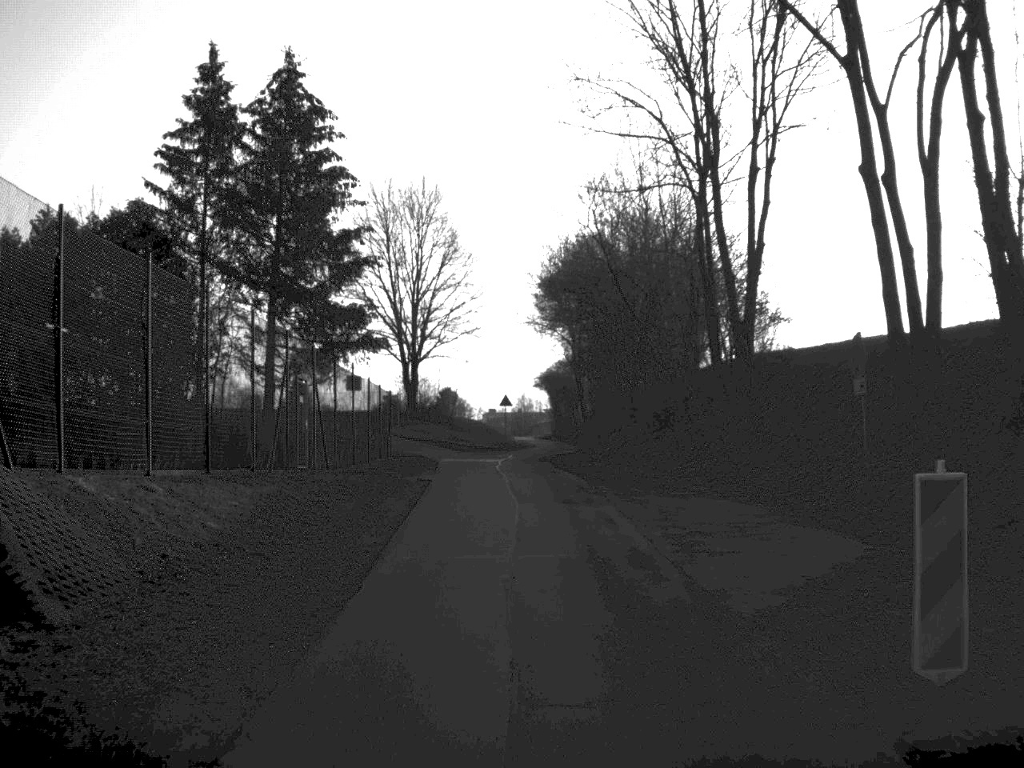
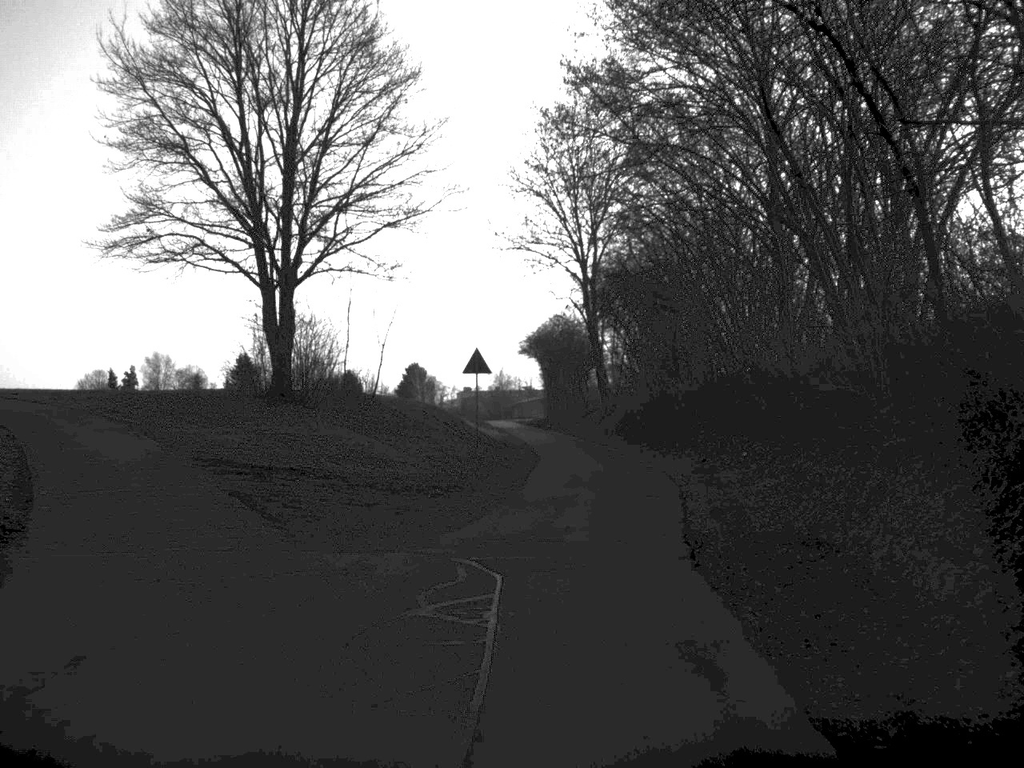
(-0.5, +42.2) m; +1°
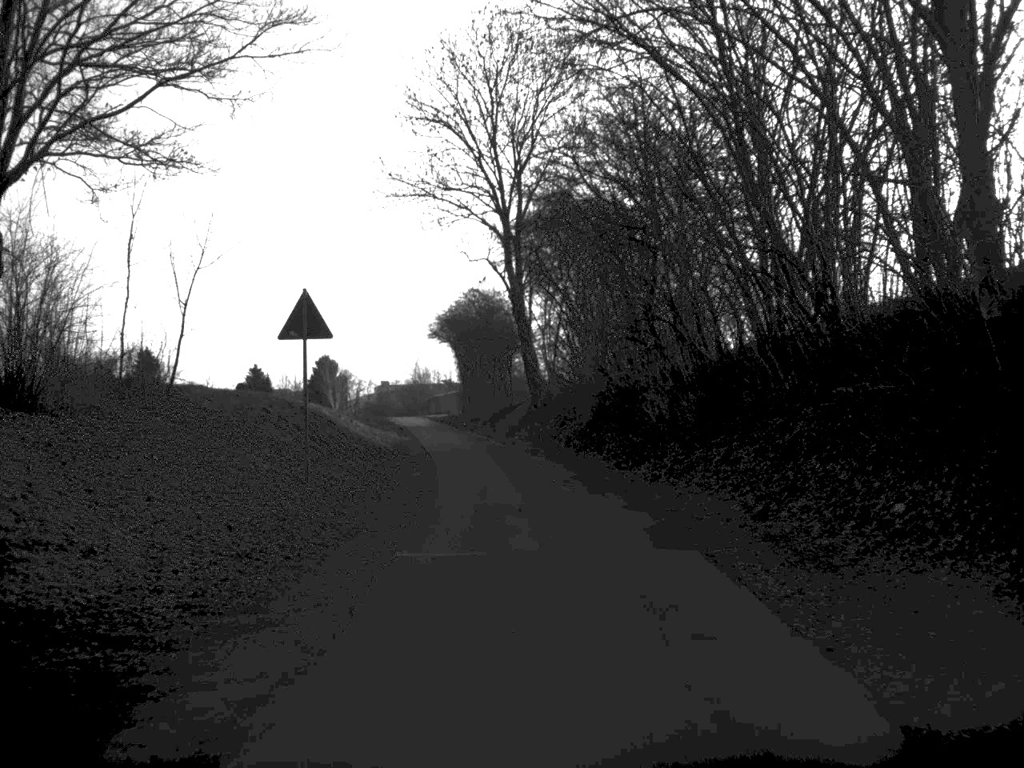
(+0.6, +17.3) m; +3°
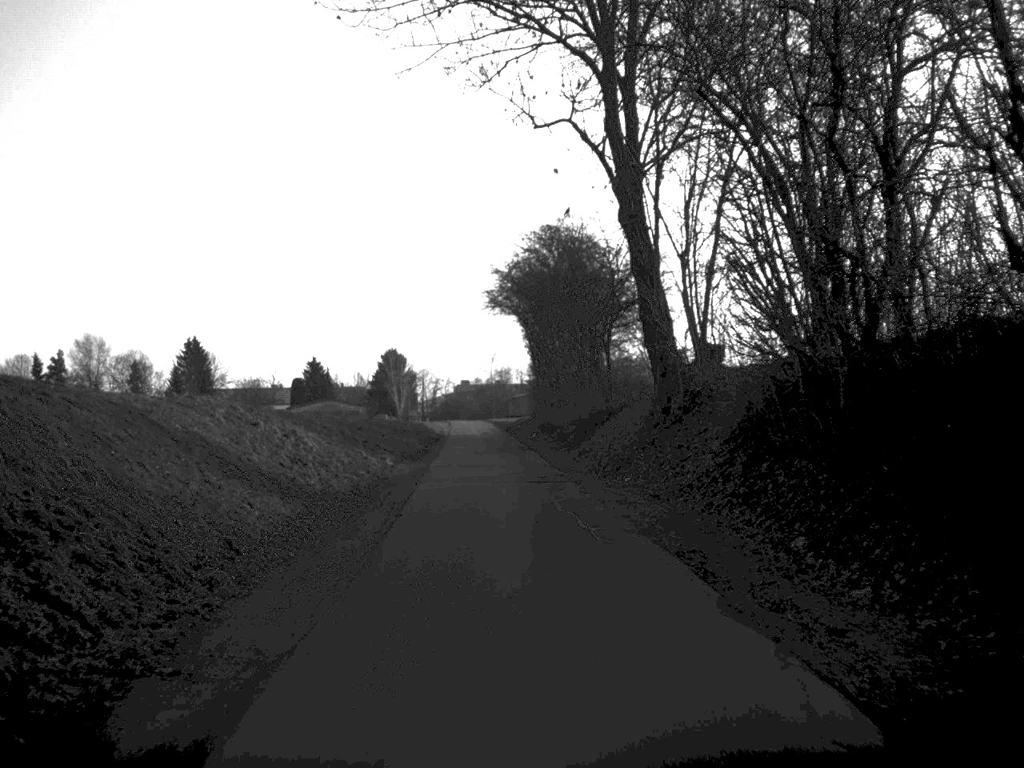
(-0.6, +29.0) m; -4°
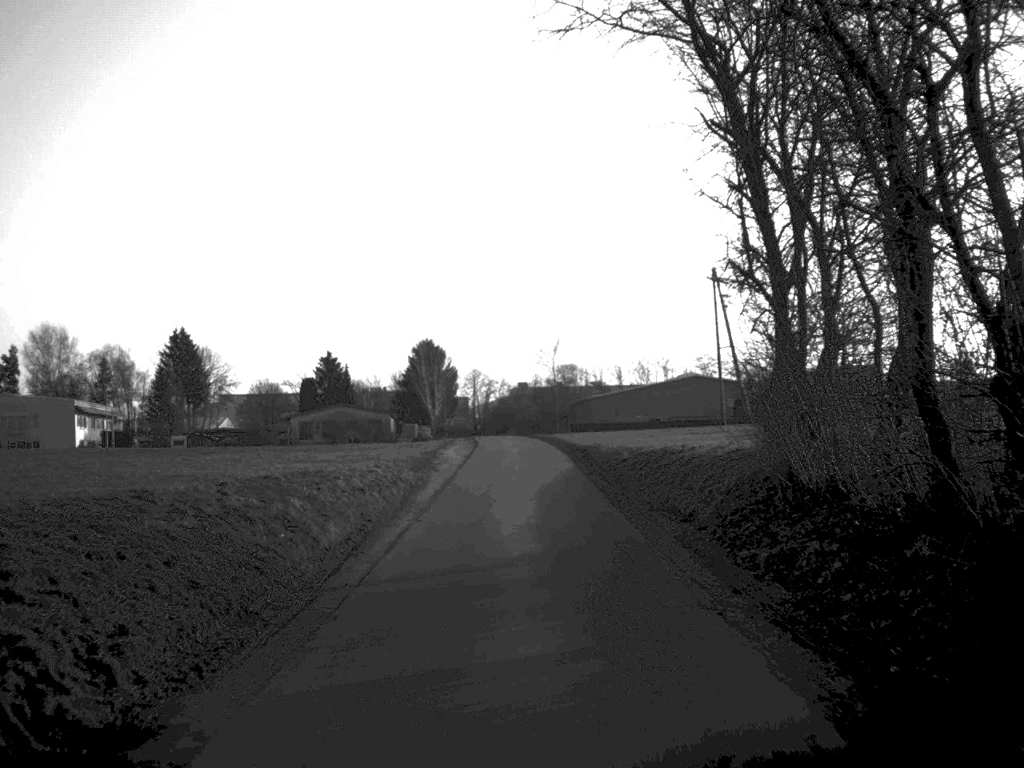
(-1.6, +51.1) m; -3°
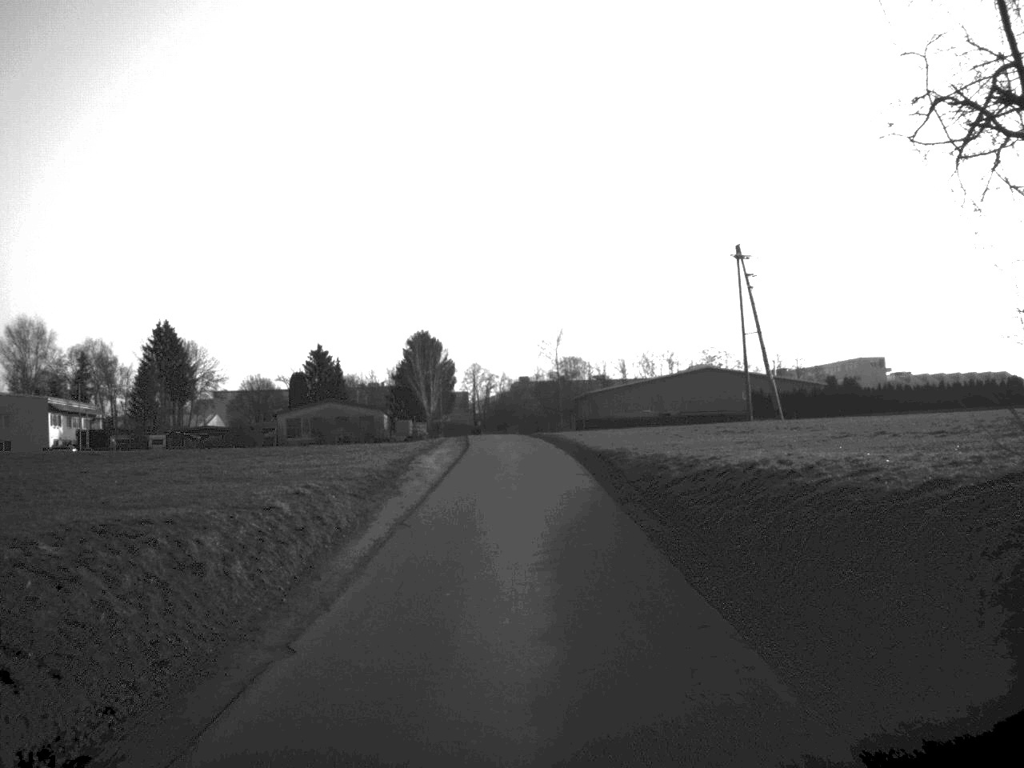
(0.0, +10.0) m; 0°
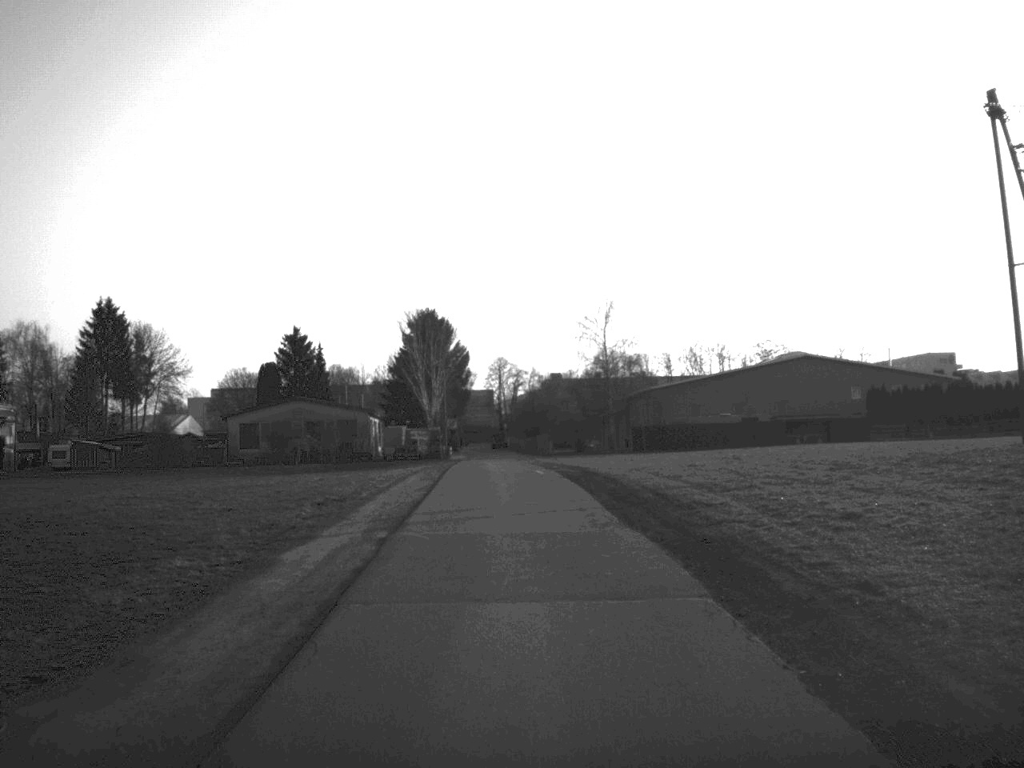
(-0.5, +40.7) m; -1°
